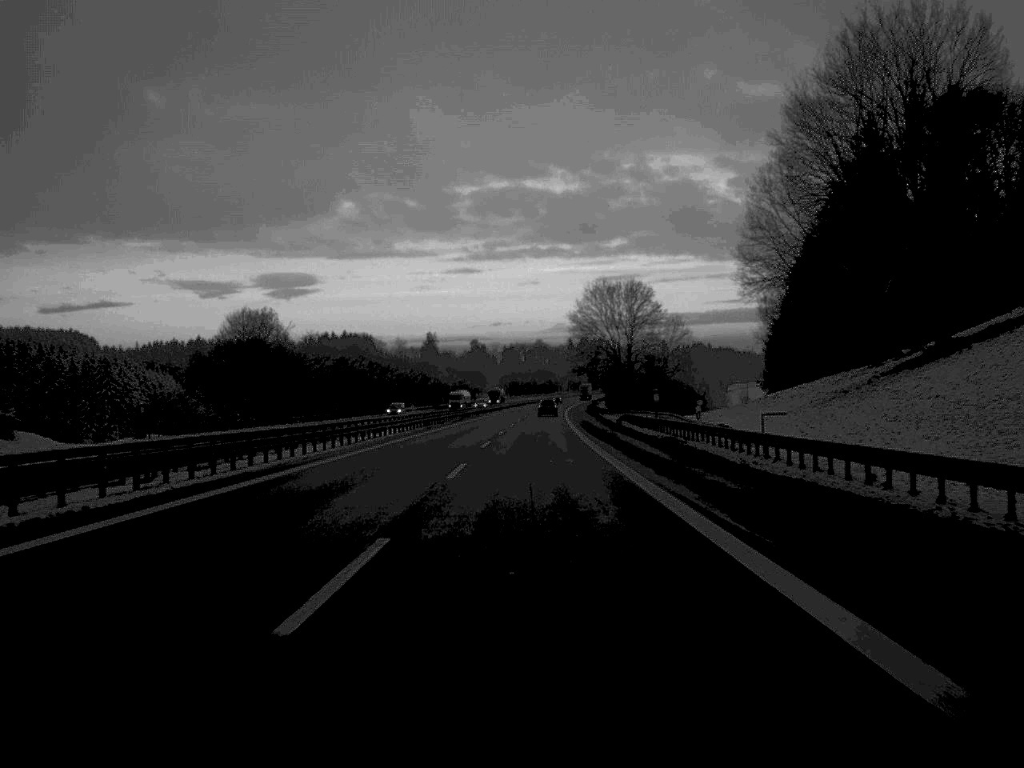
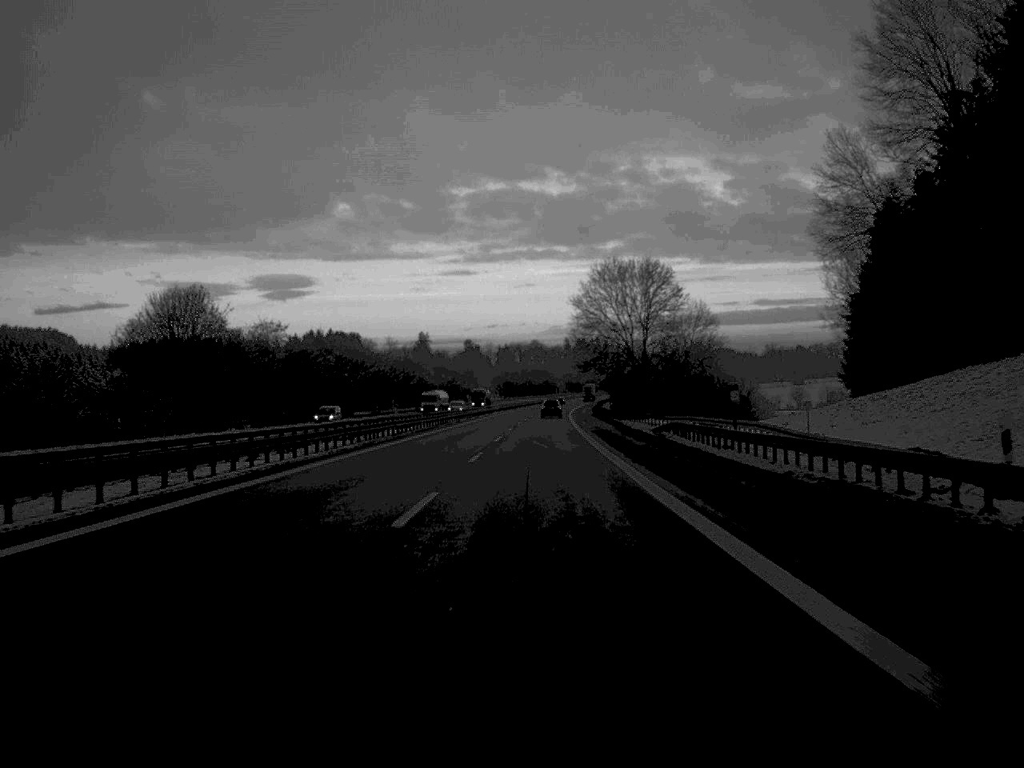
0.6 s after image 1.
(+0.1, +28.2) m; 0°
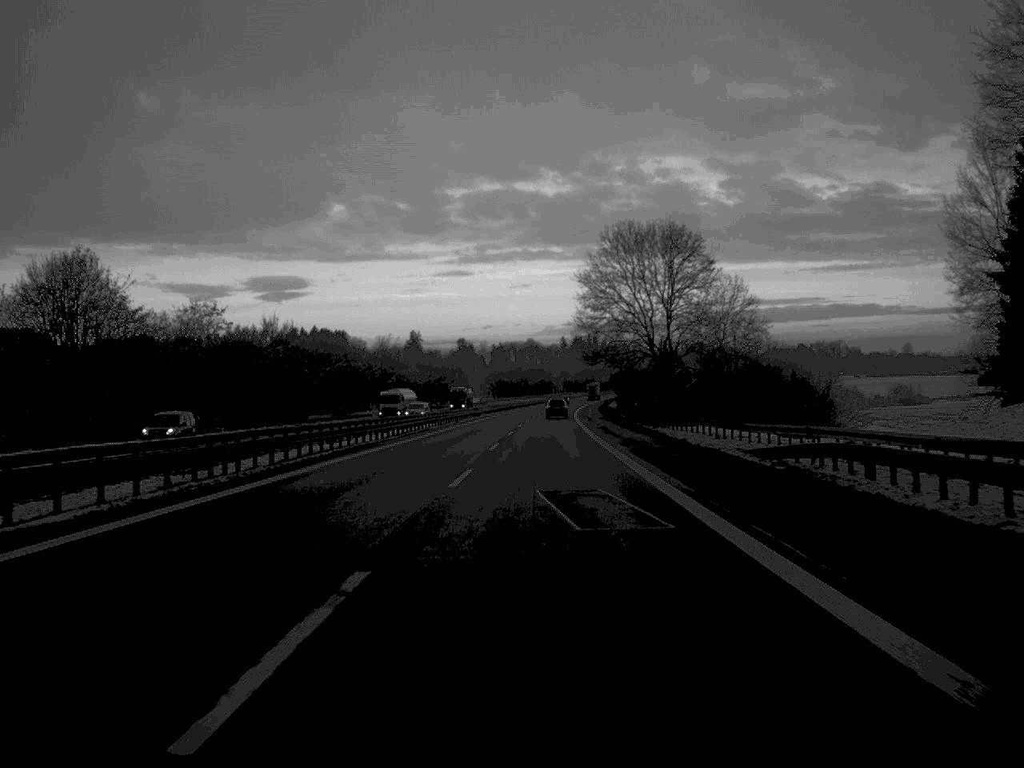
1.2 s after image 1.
(+0.1, +28.2) m; 0°
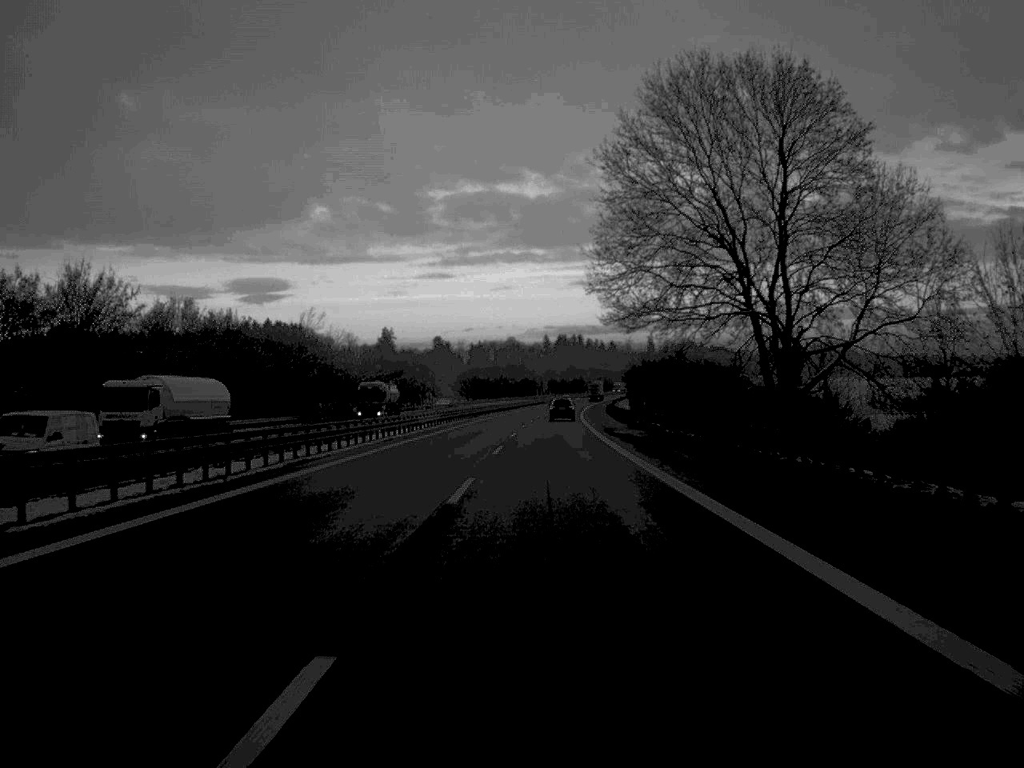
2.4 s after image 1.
(+0.4, +57.7) m; +1°
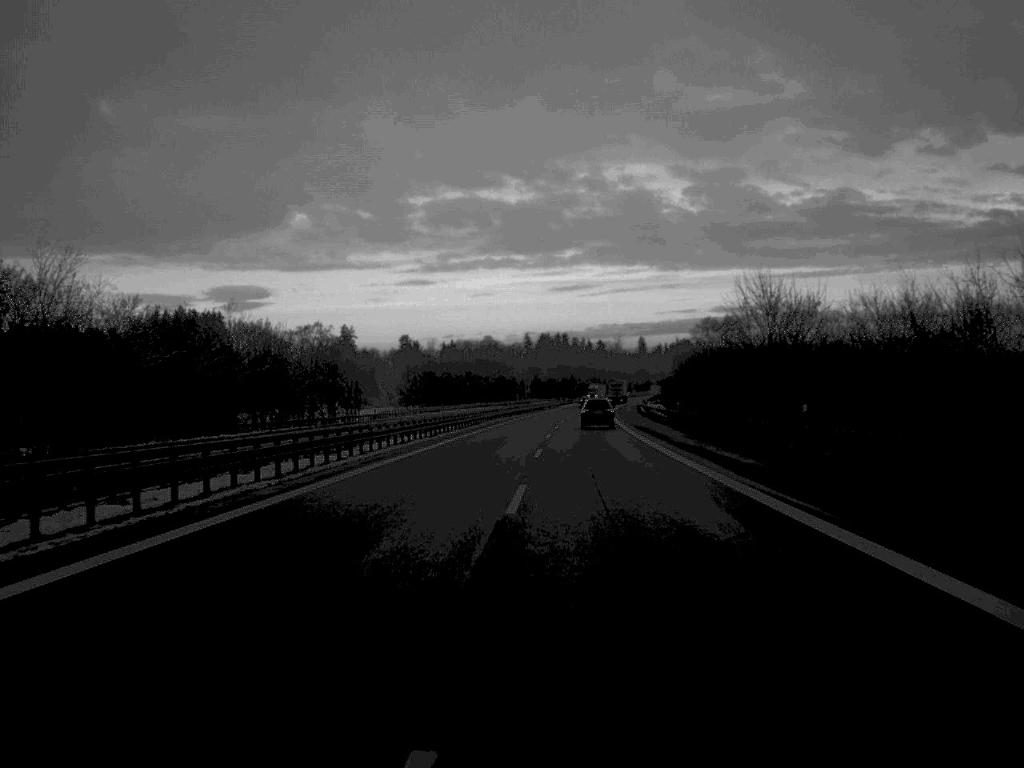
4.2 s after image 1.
(+0.9, +91.1) m; +1°
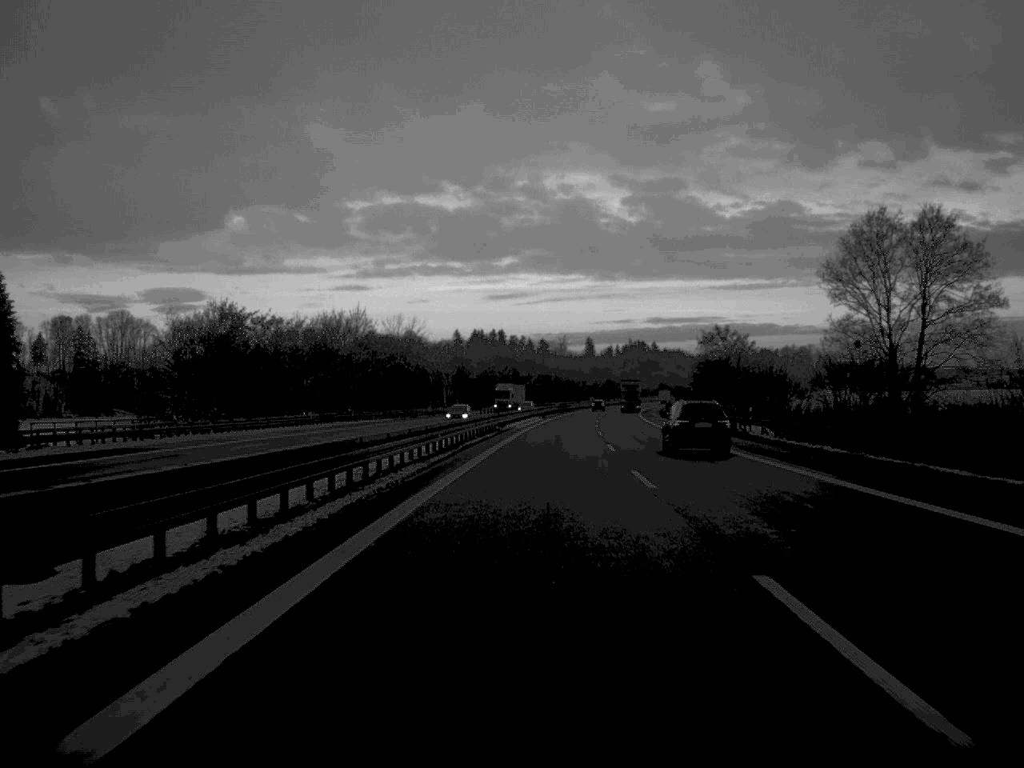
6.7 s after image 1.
(+2.4, +119.6) m; +3°
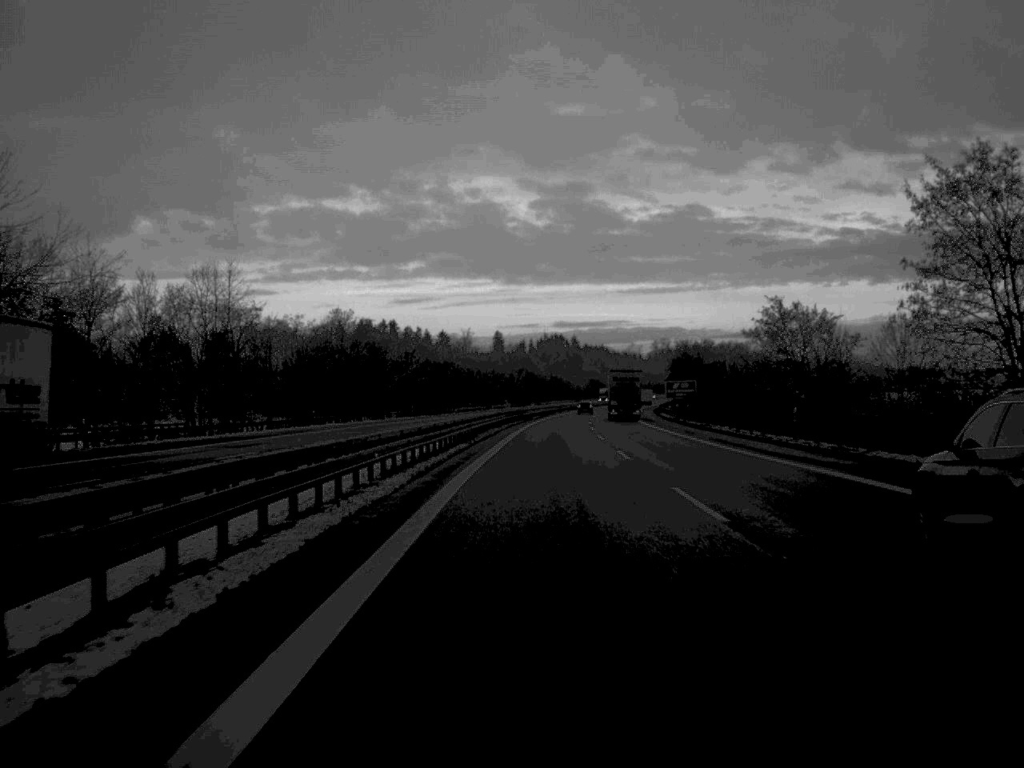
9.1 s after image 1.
(+4.3, +114.1) m; +4°
